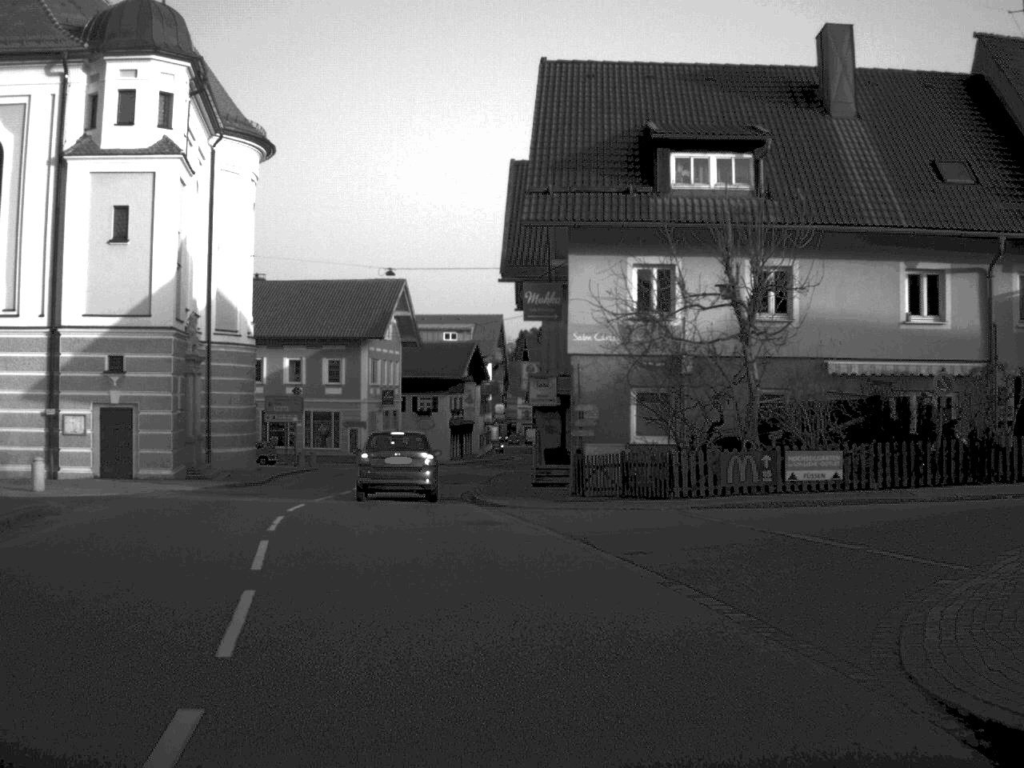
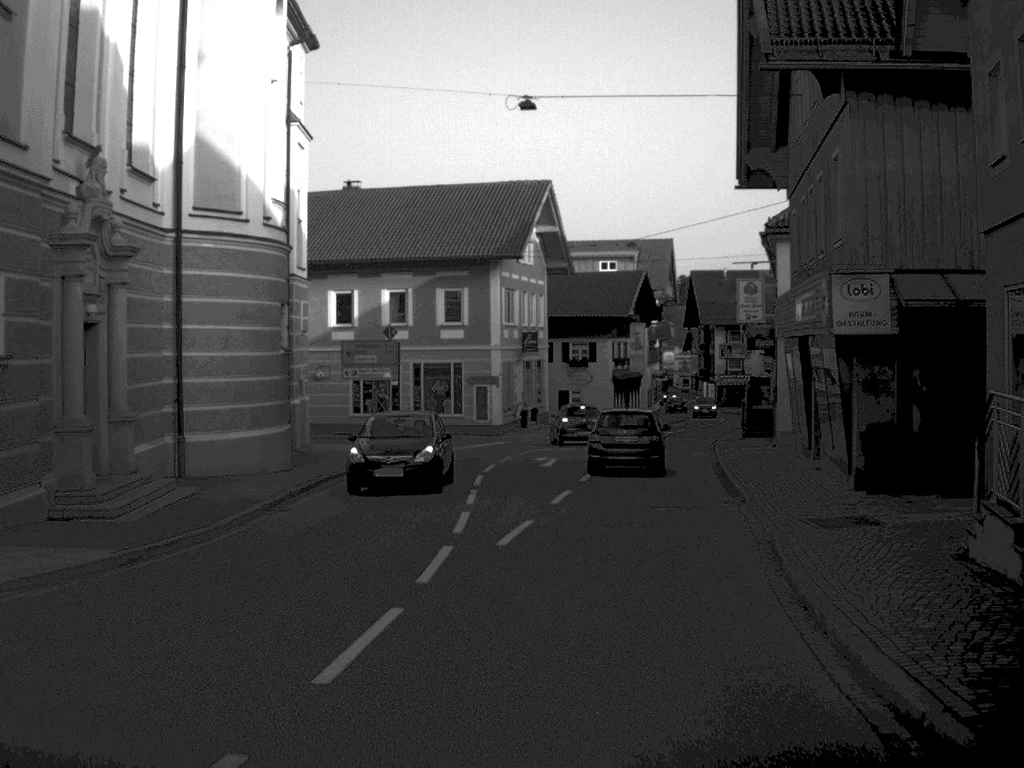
(-2.2, +23.1) m; -6°
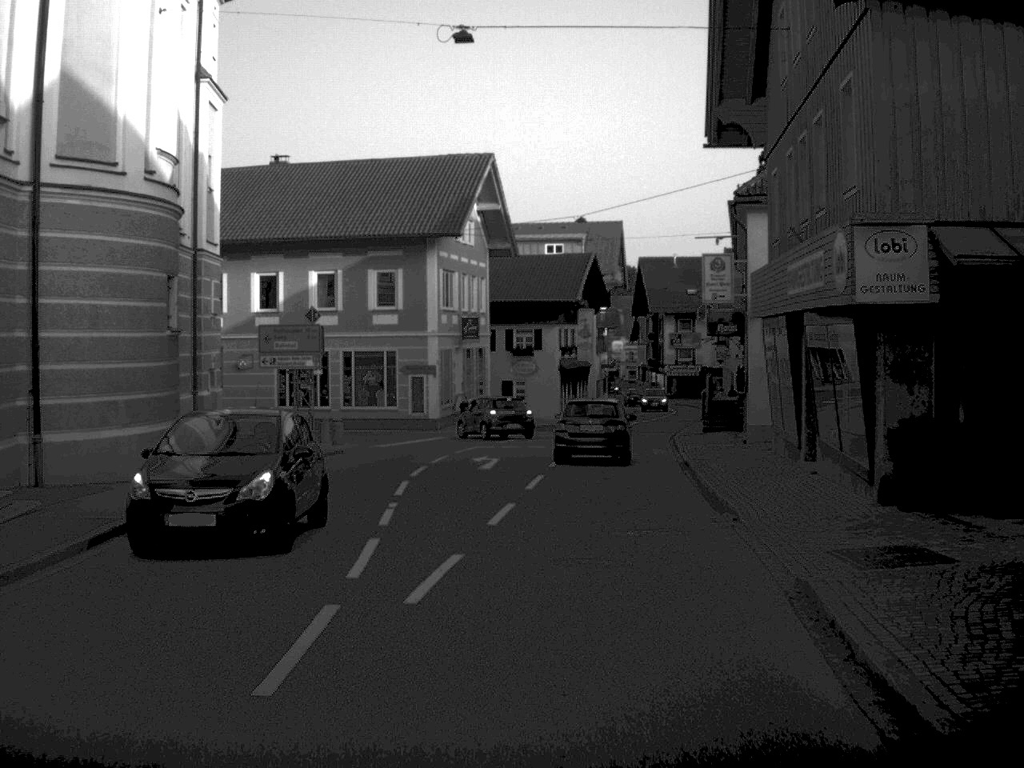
(+0.1, +4.7) m; +3°
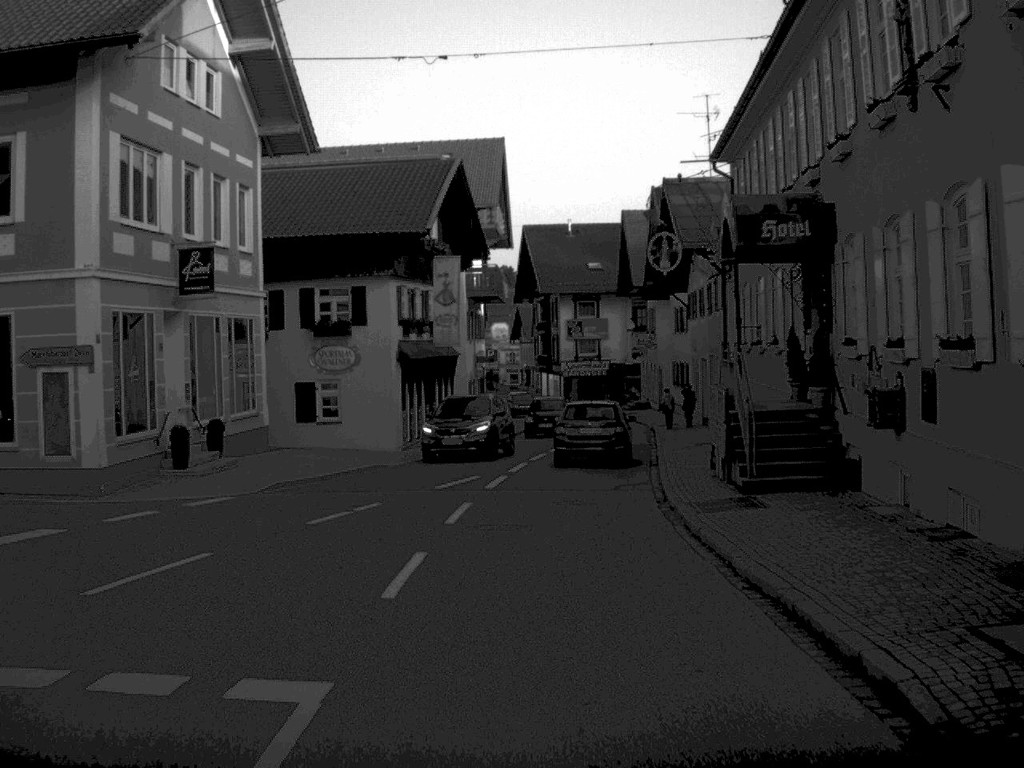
(+1.6, +29.5) m; +5°
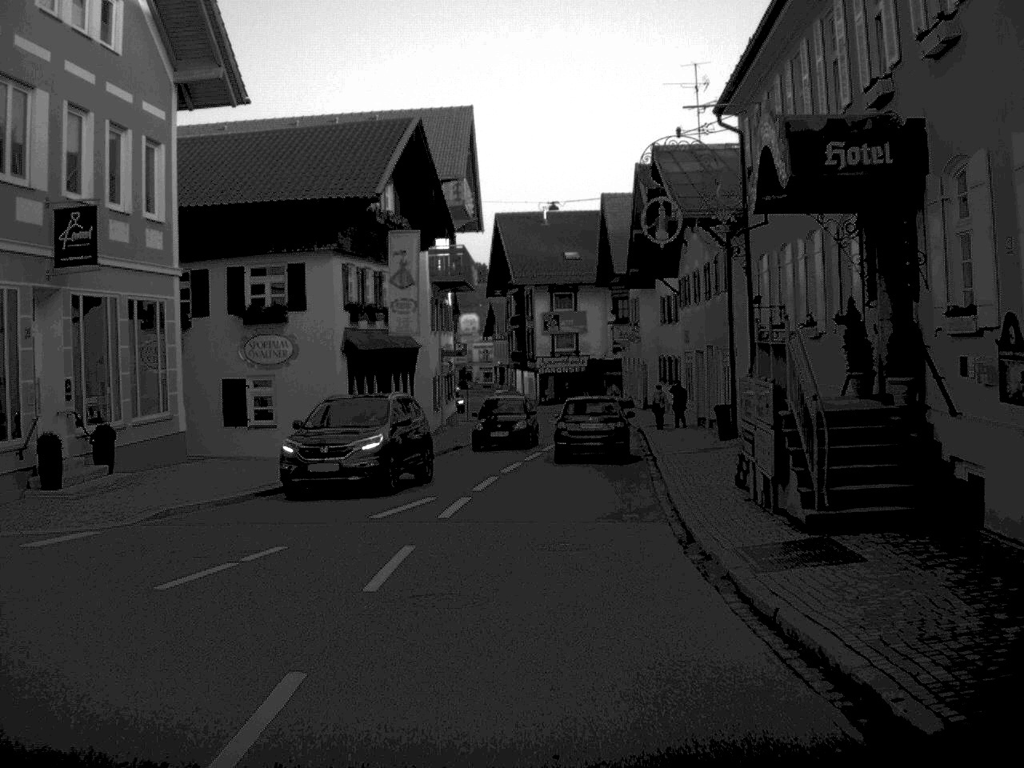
(+0.1, +5.9) m; +1°
